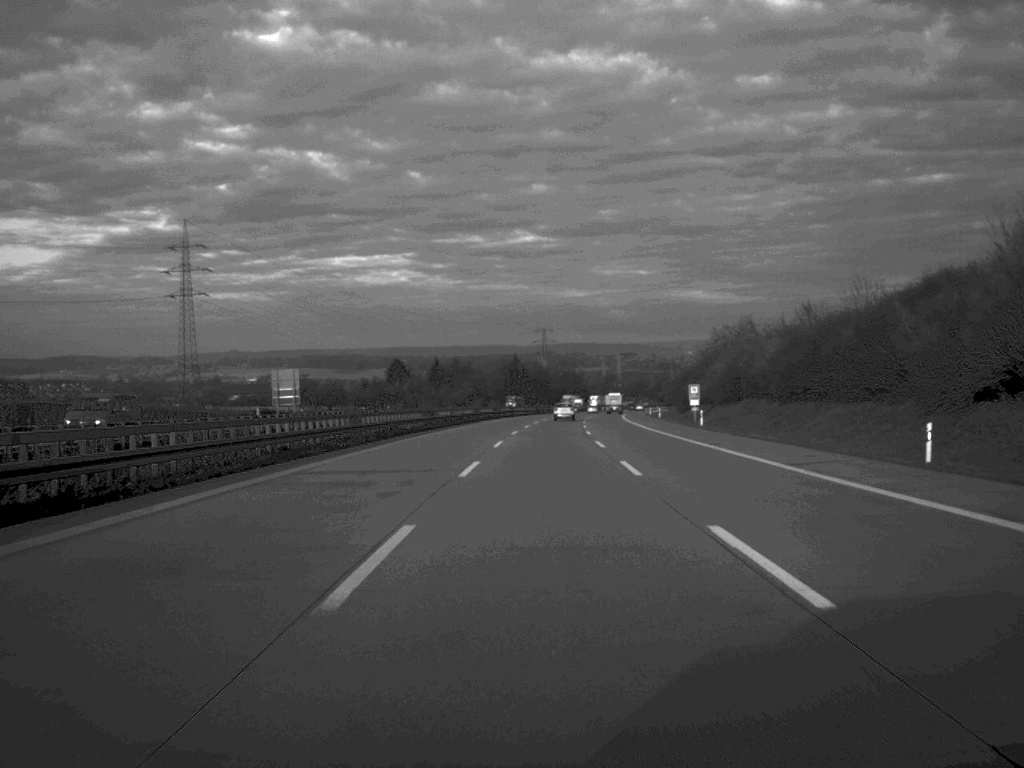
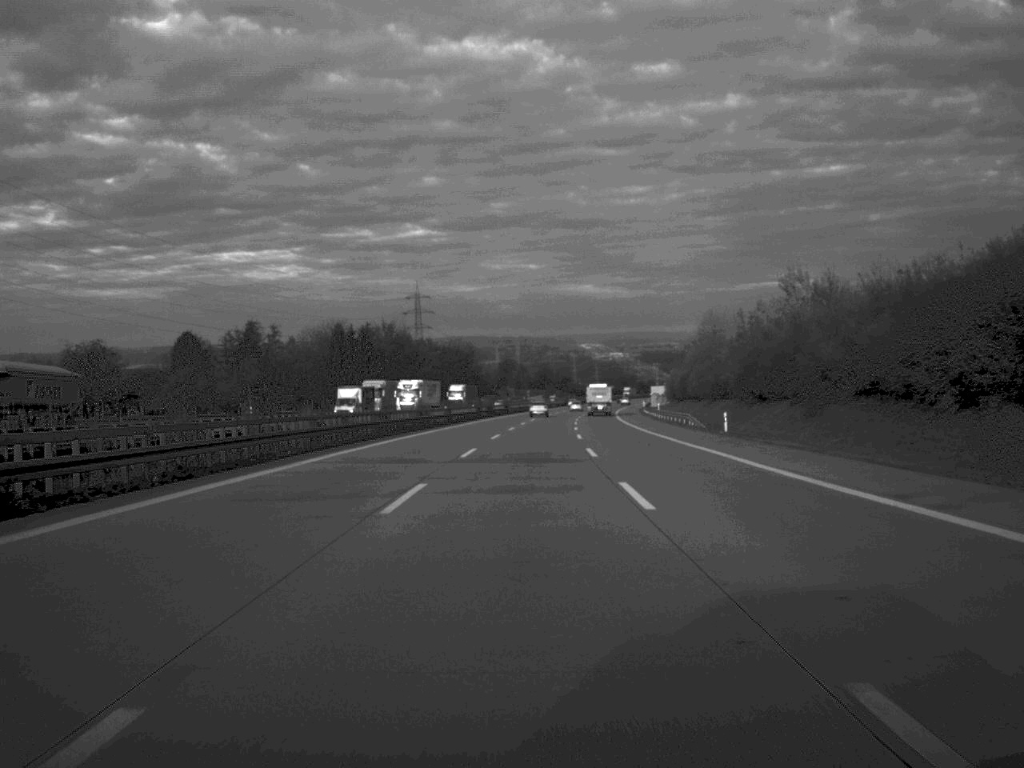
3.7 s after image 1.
(+7.2, +166.3) m; +5°
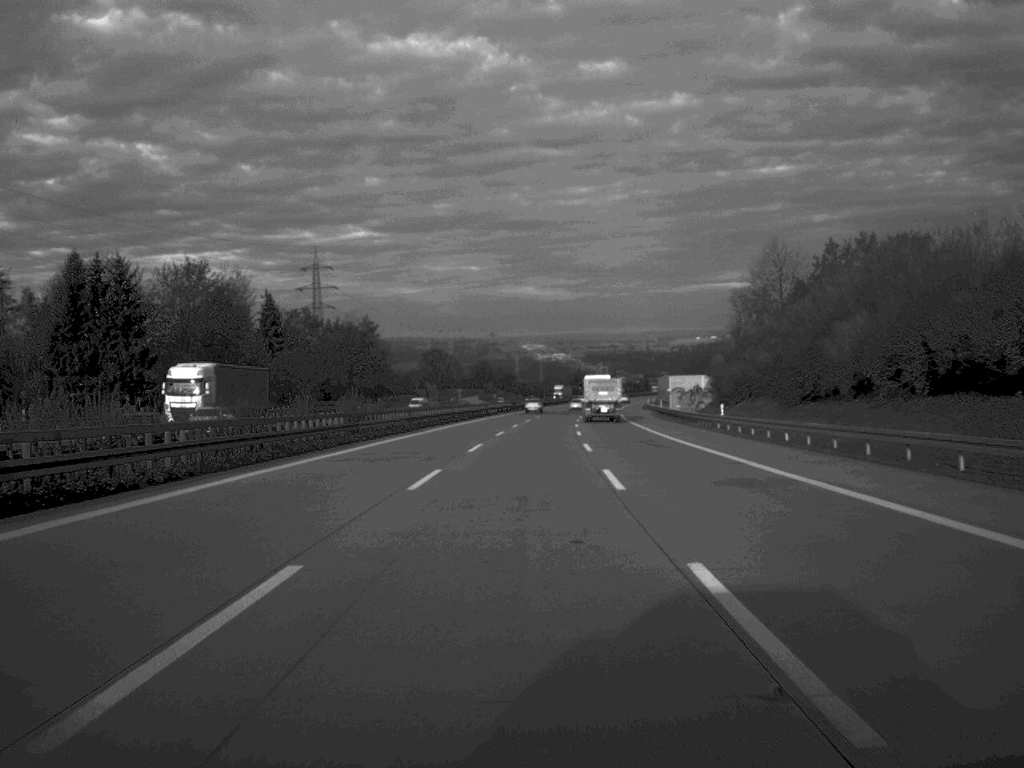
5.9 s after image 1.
(+2.3, +99.9) m; +3°
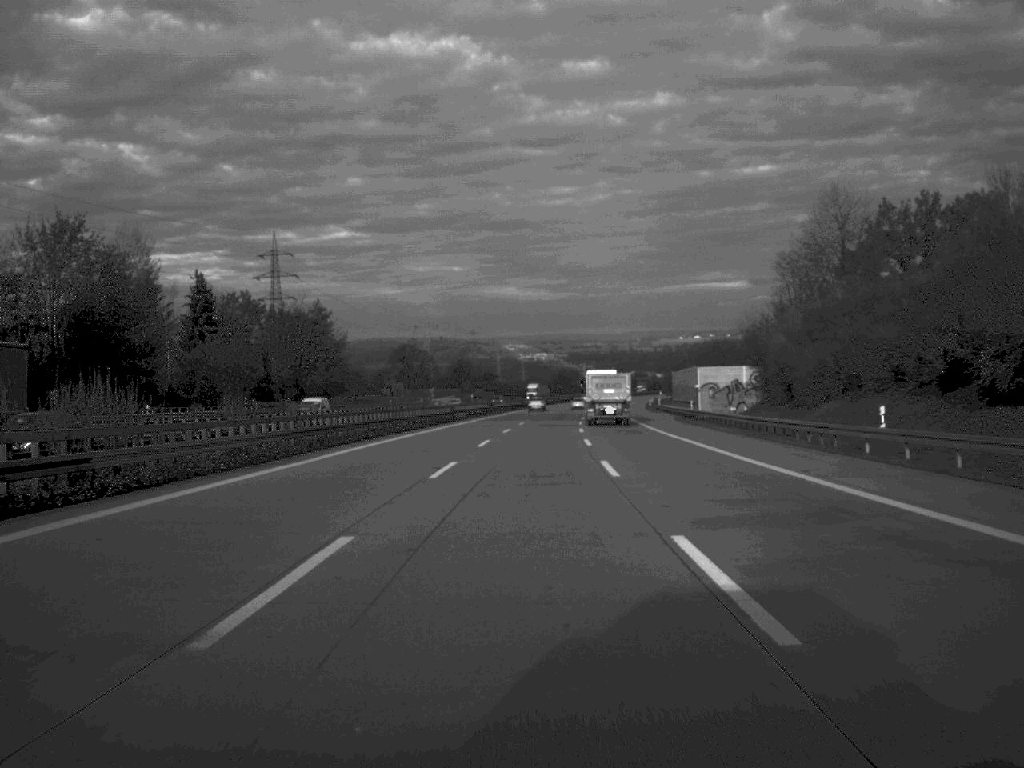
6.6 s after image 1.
(+0.2, +31.8) m; +1°
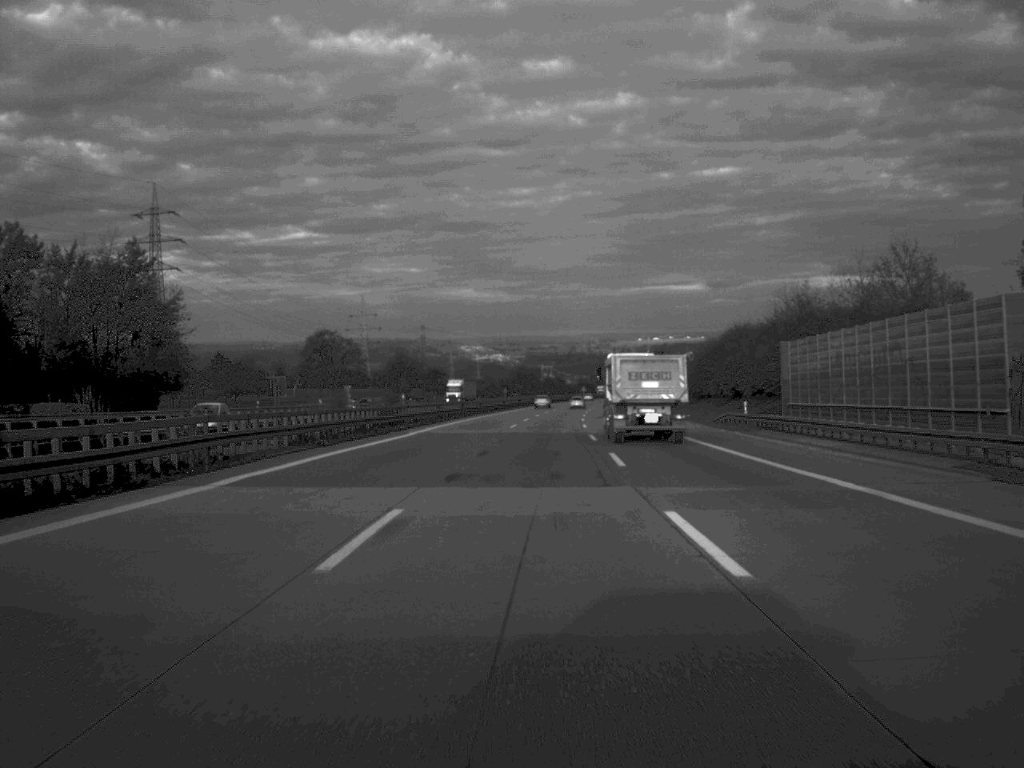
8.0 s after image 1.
(+1.1, +66.6) m; +2°
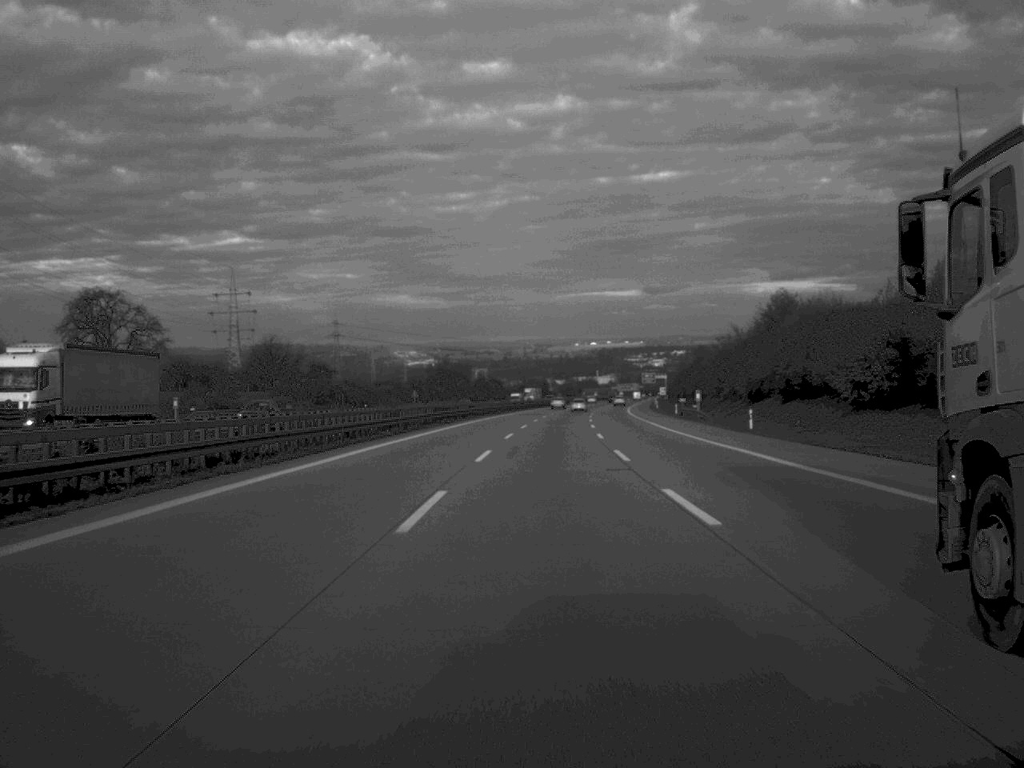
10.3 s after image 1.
(+2.6, +102.8) m; +3°
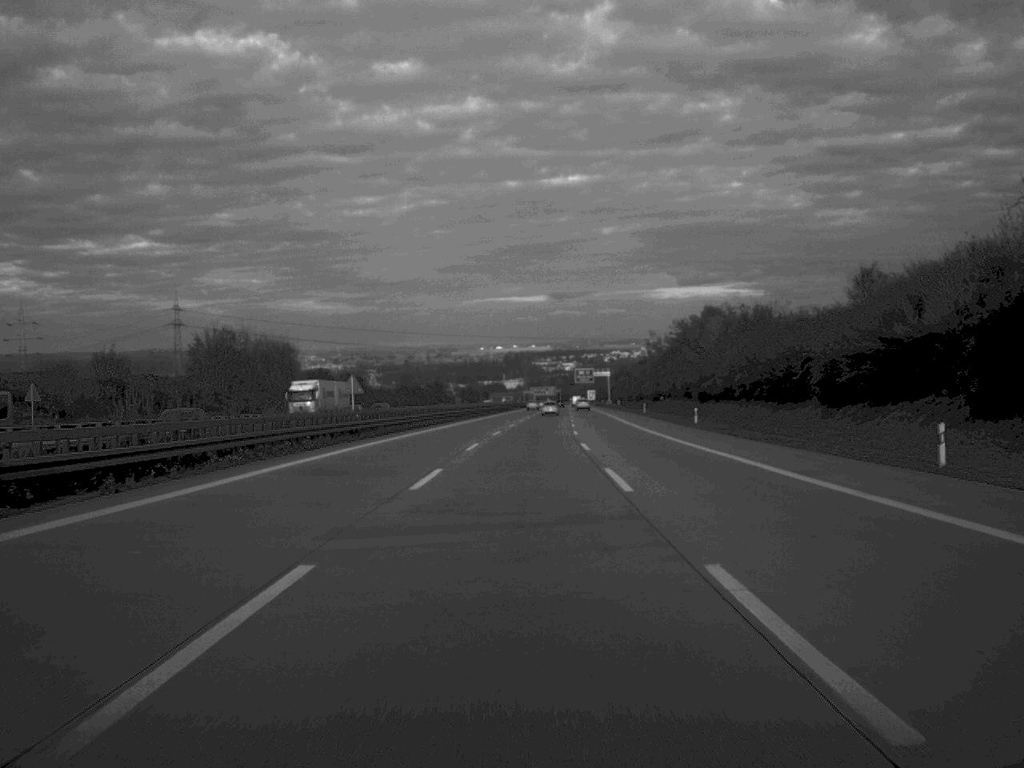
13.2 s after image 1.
(+5.2, +131.3) m; +4°
